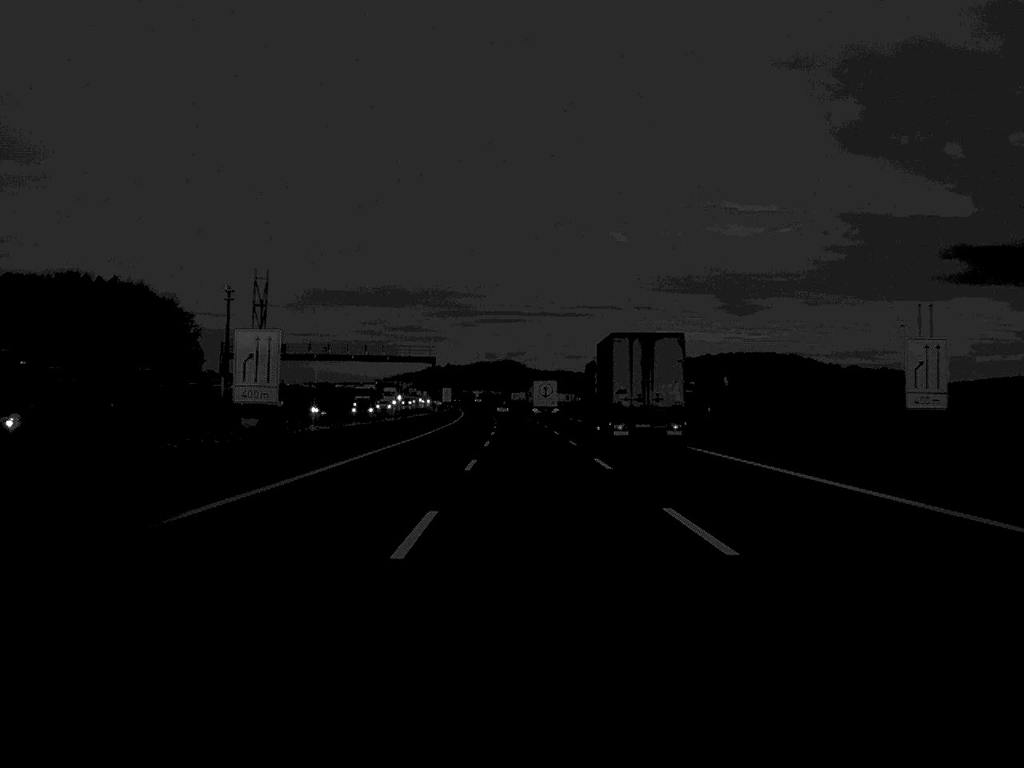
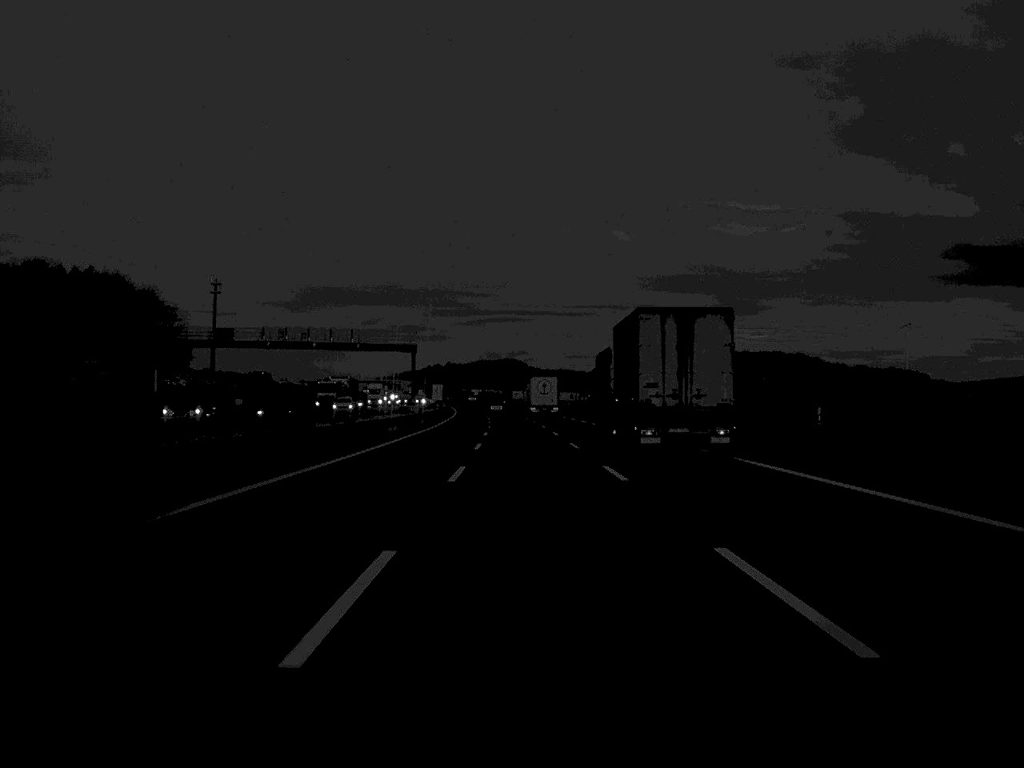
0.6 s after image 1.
(0.0, +23.5) m; 0°
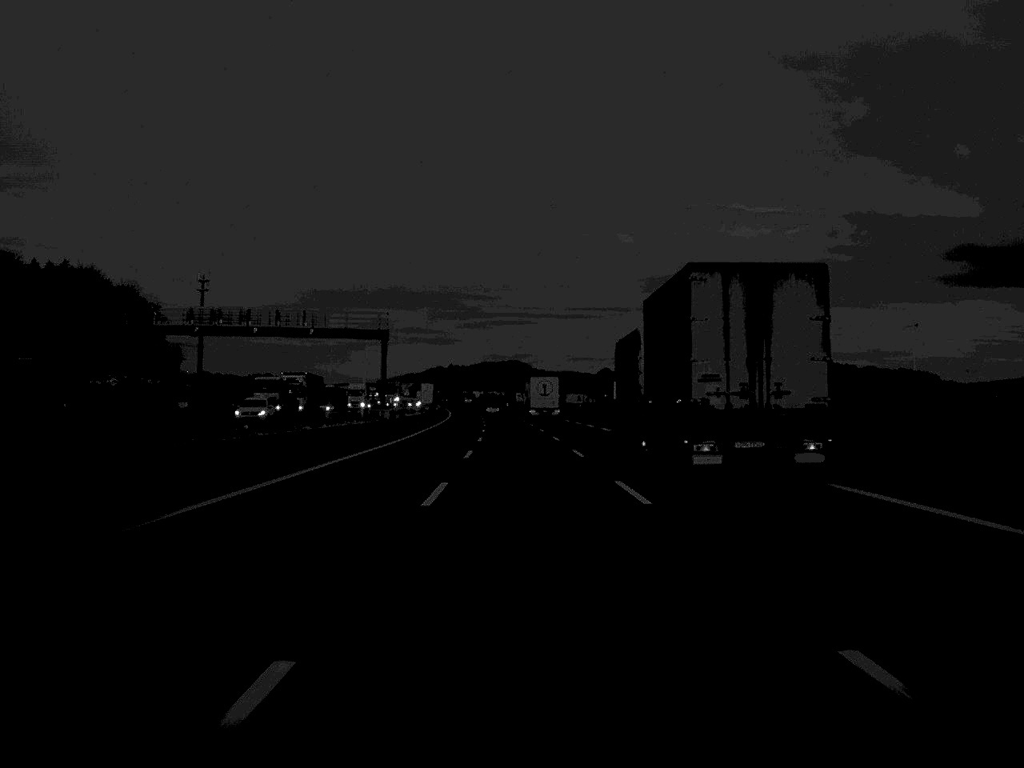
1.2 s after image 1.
(0.0, +23.5) m; 0°
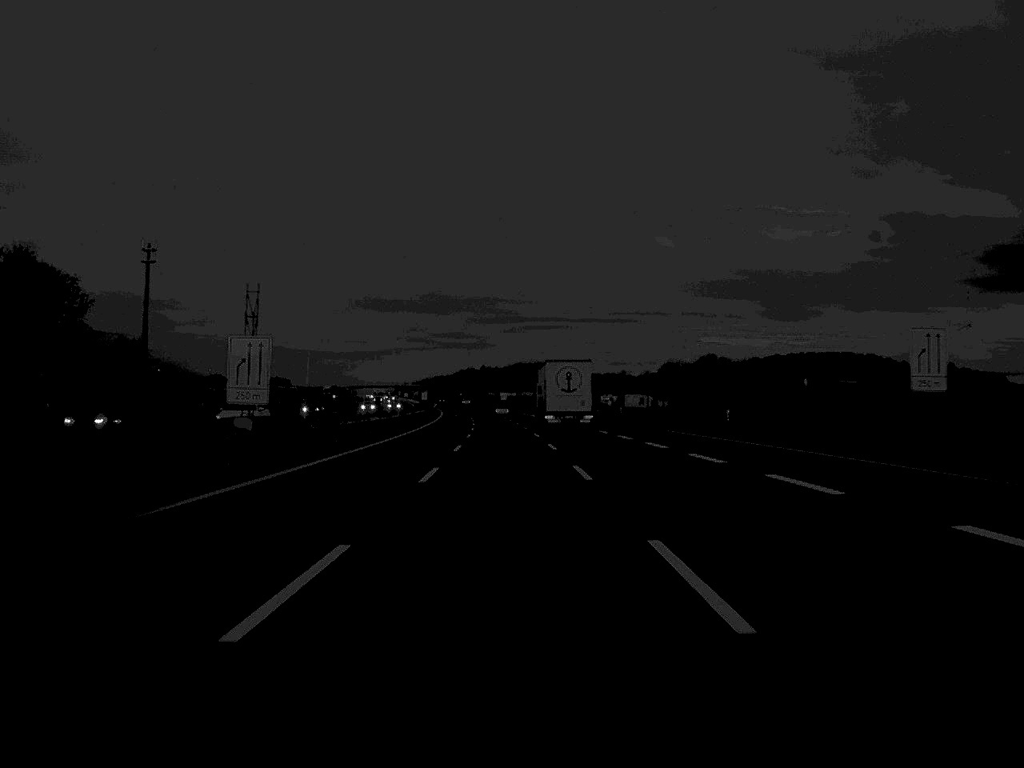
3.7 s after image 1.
(-1.3, +100.8) m; -2°
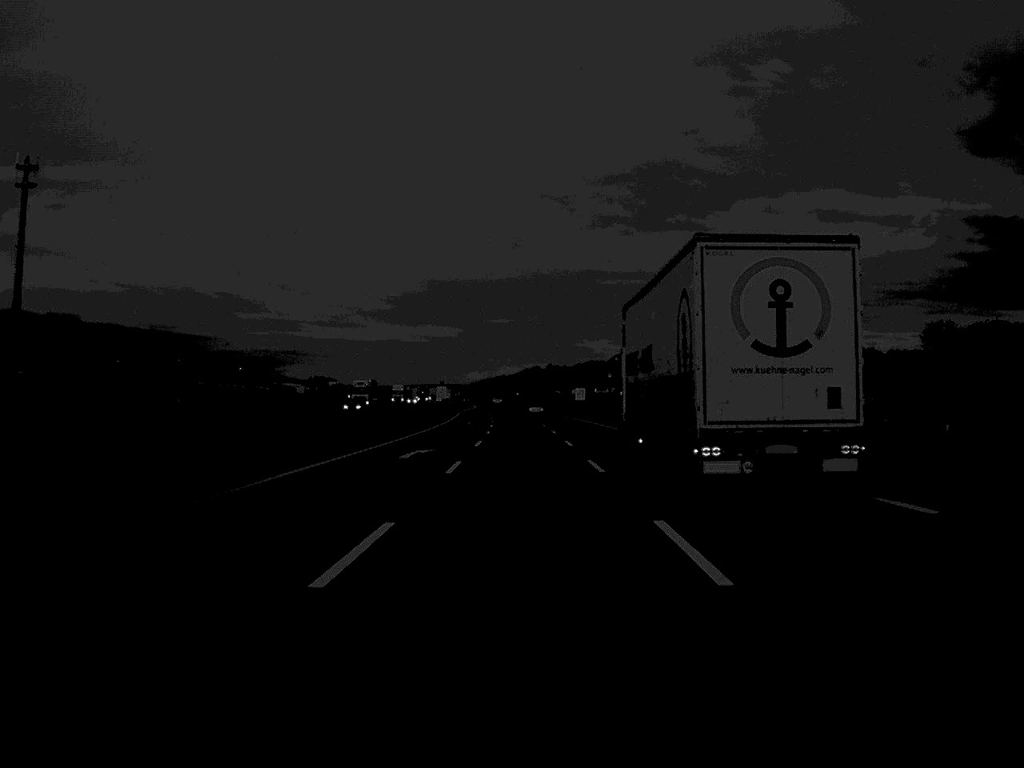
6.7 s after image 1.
(-3.2, +123.1) m; -3°
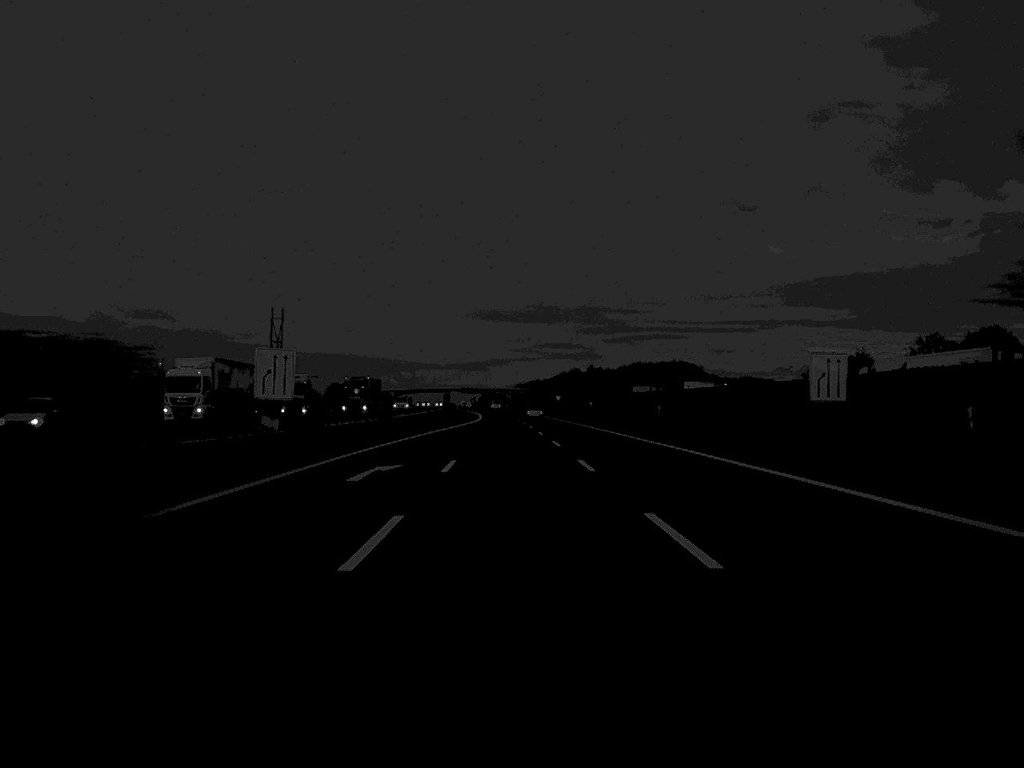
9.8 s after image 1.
(-1.6, +124.2) m; -2°
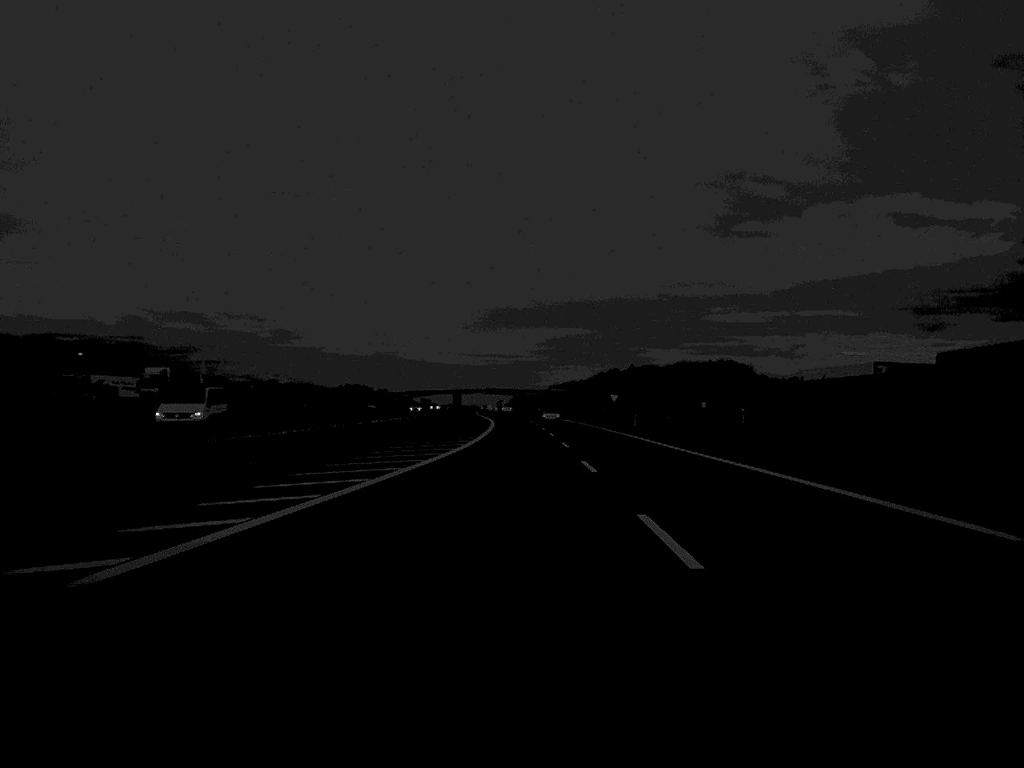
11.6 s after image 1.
(-0.9, +71.6) m; -1°
